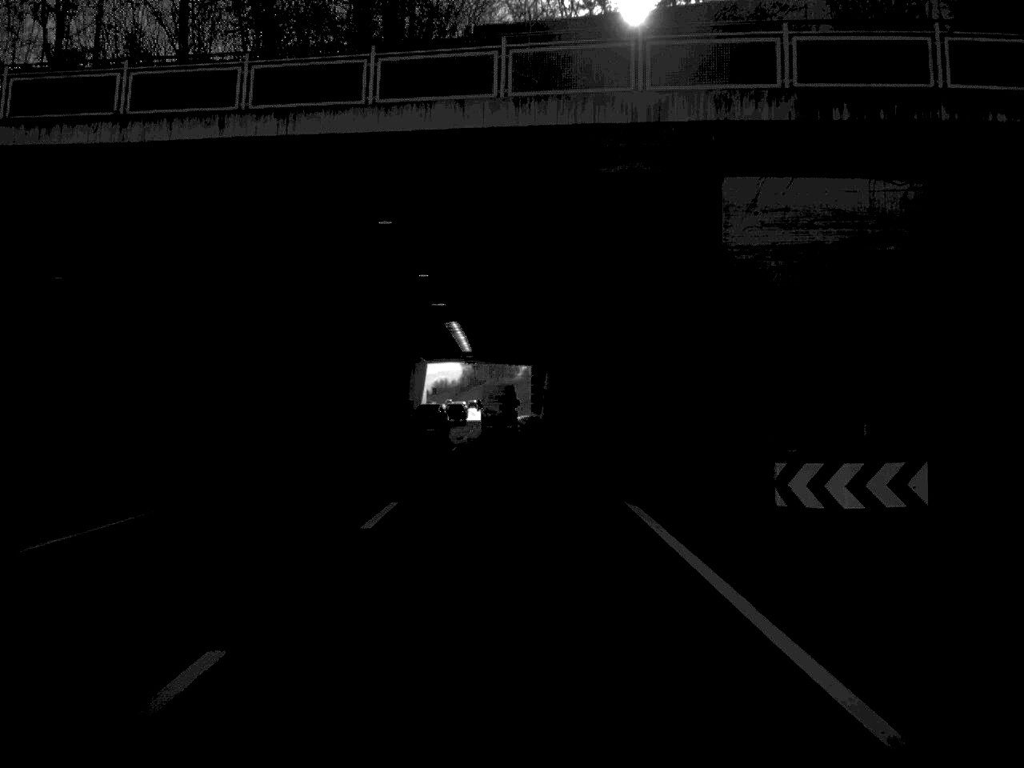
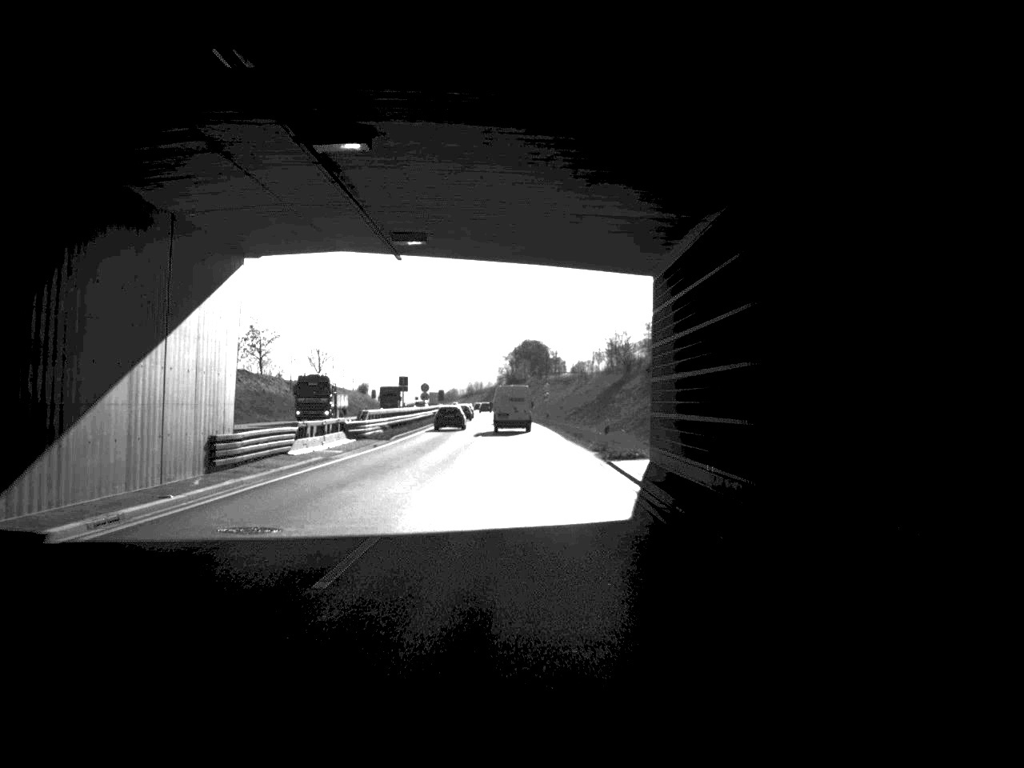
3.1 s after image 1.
(-1.6, +87.5) m; -2°
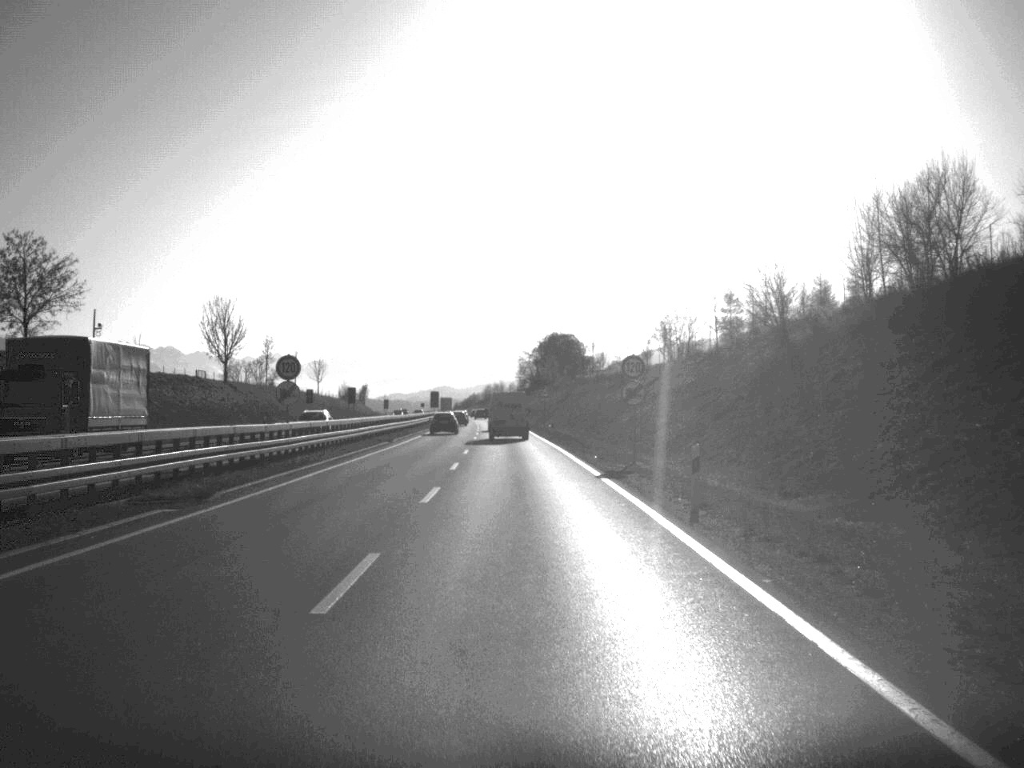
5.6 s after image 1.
(-0.7, +71.8) m; -1°
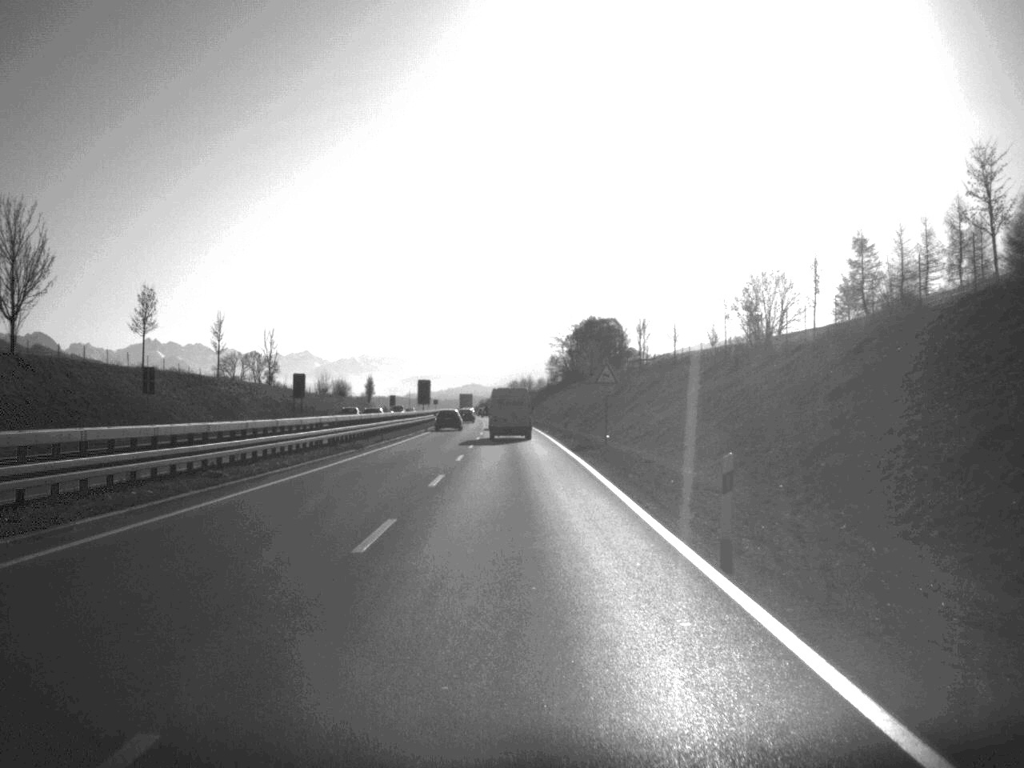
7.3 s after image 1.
(-0.6, +55.1) m; -1°
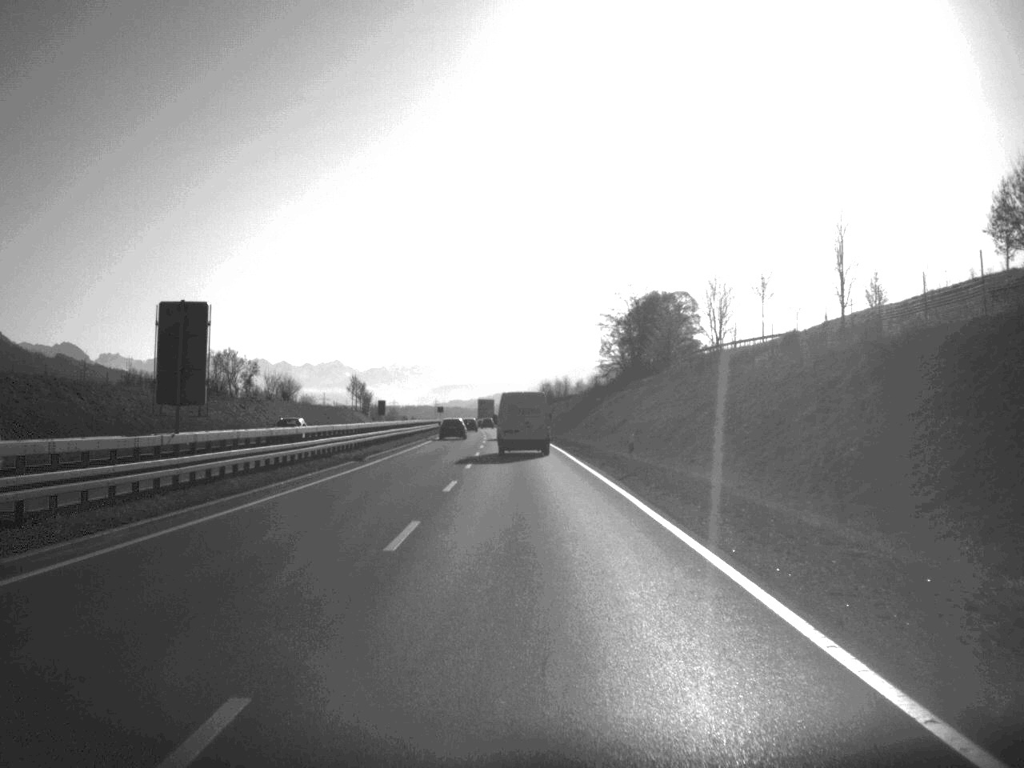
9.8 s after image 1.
(-1.2, +81.9) m; -1°
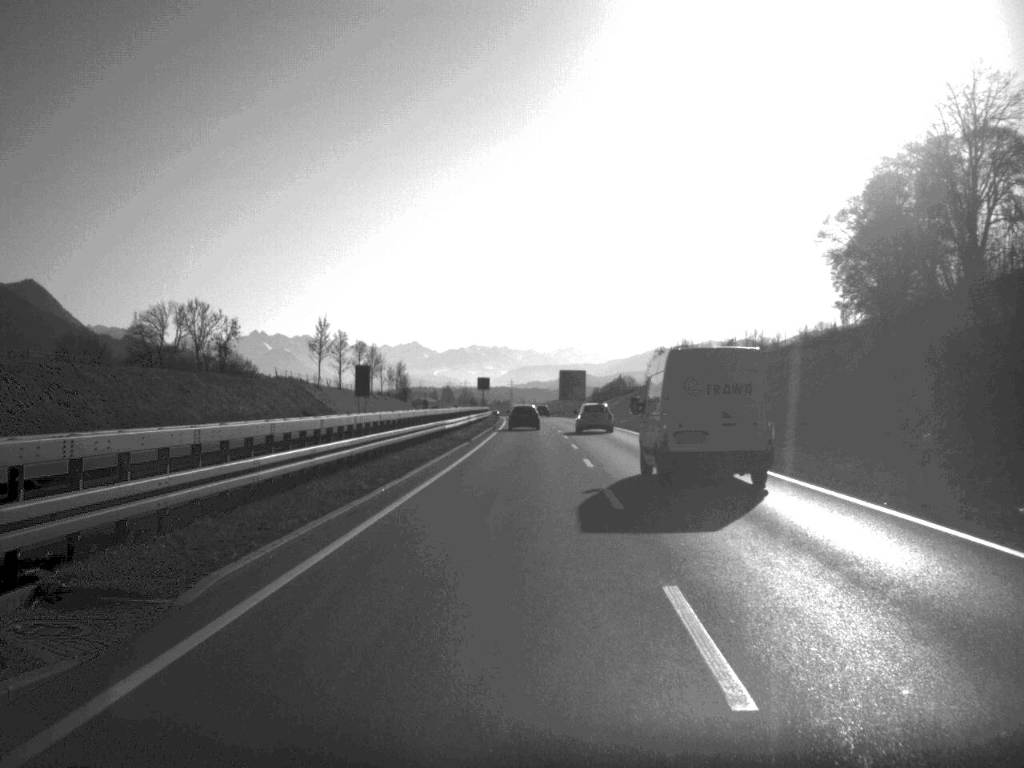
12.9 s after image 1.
(-4.7, +114.5) m; -4°
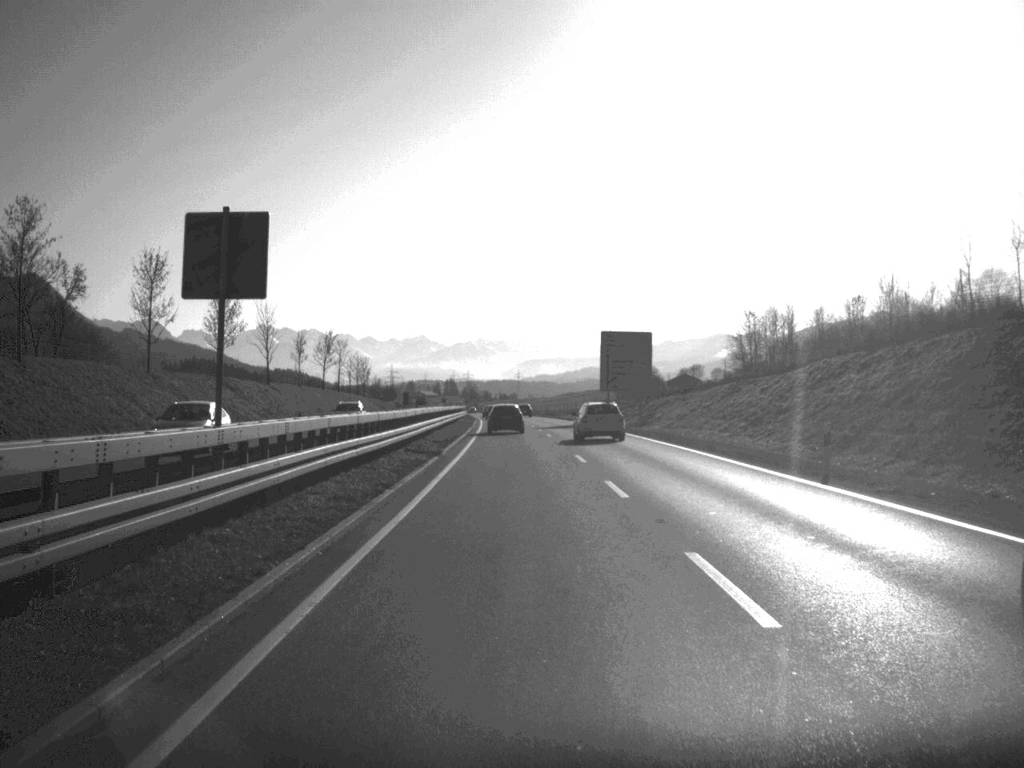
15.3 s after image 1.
(0.0, +92.1) m; 0°
